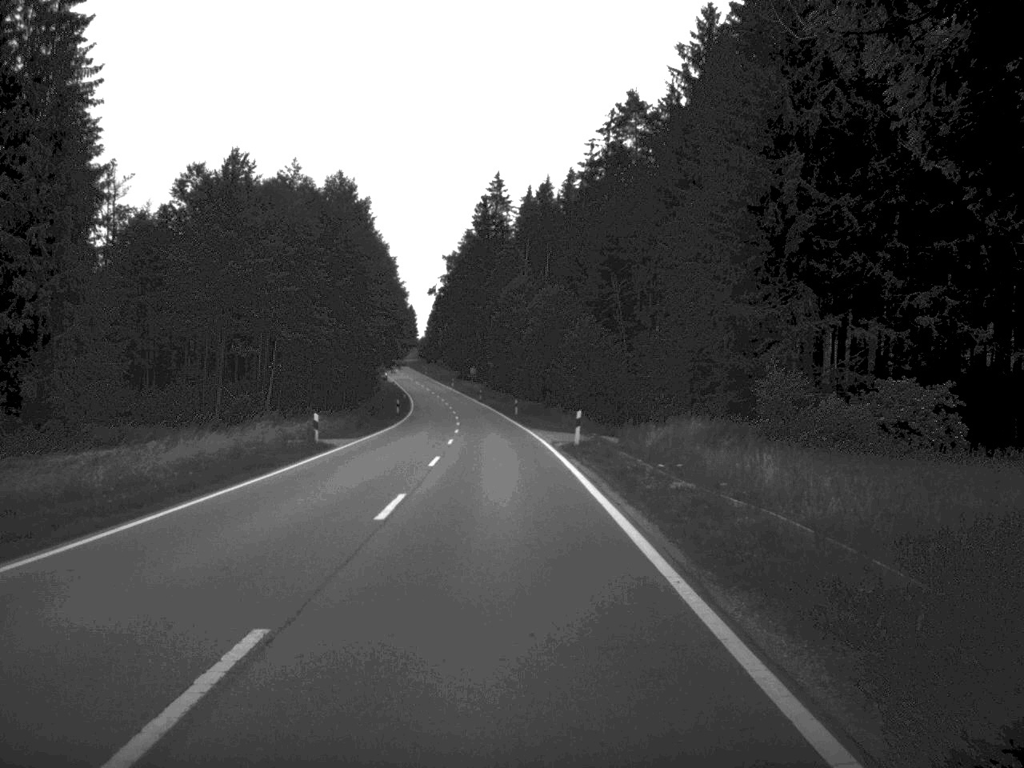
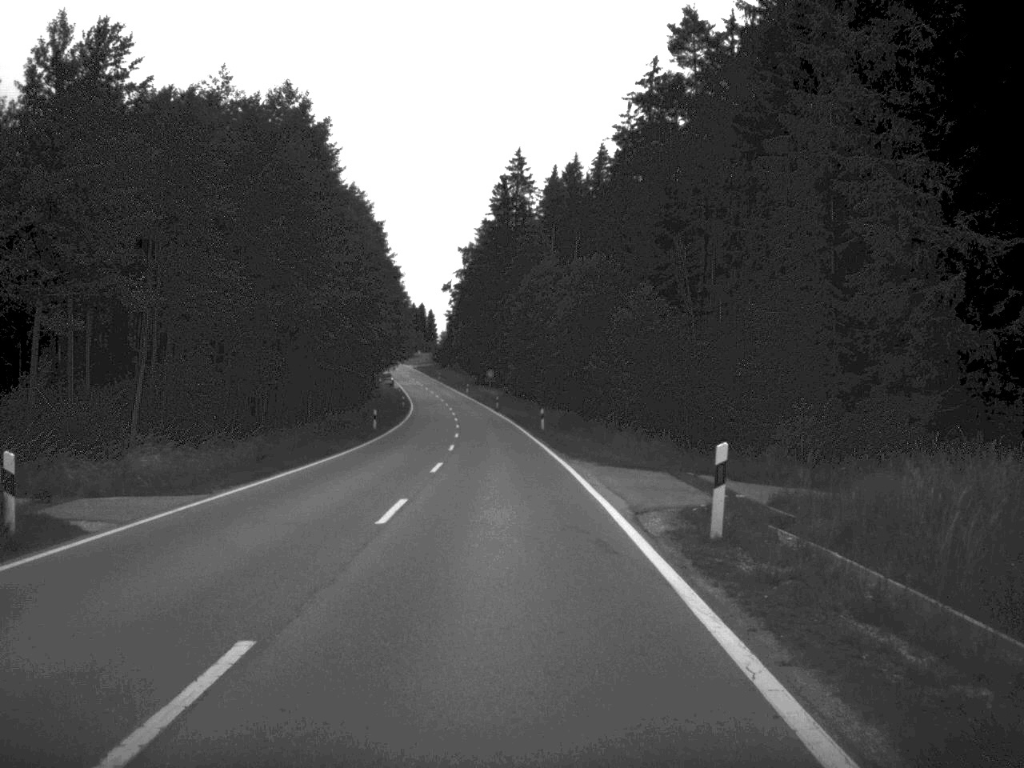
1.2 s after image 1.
(-0.2, +24.0) m; -1°
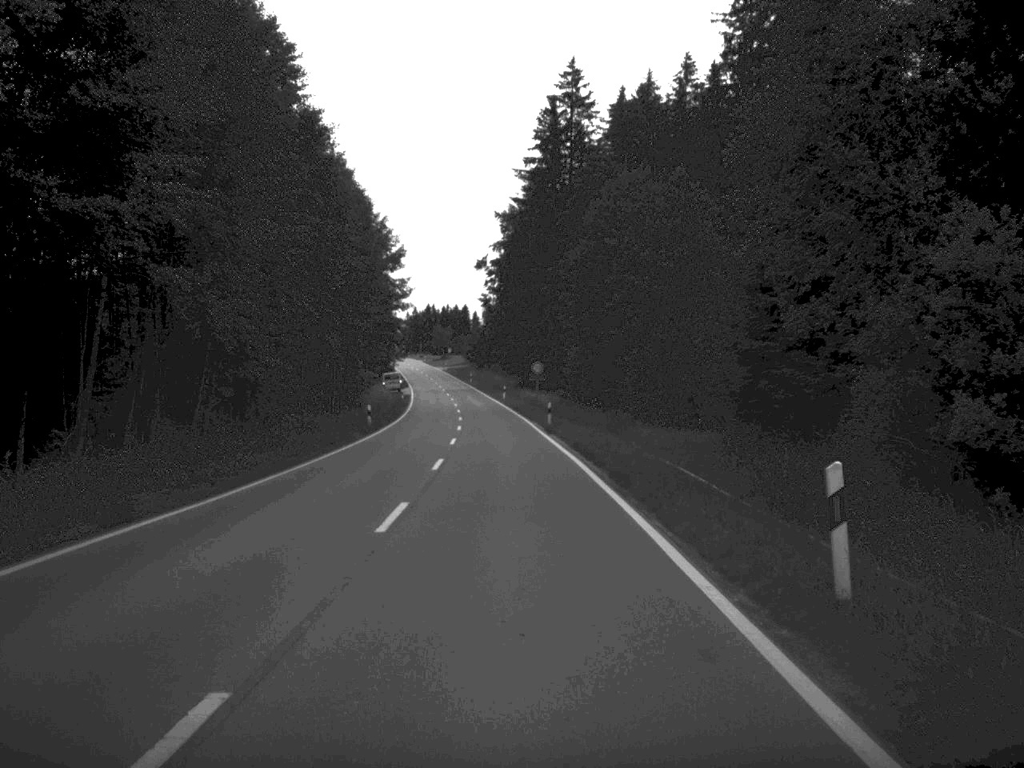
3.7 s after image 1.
(-1.1, +48.8) m; -2°
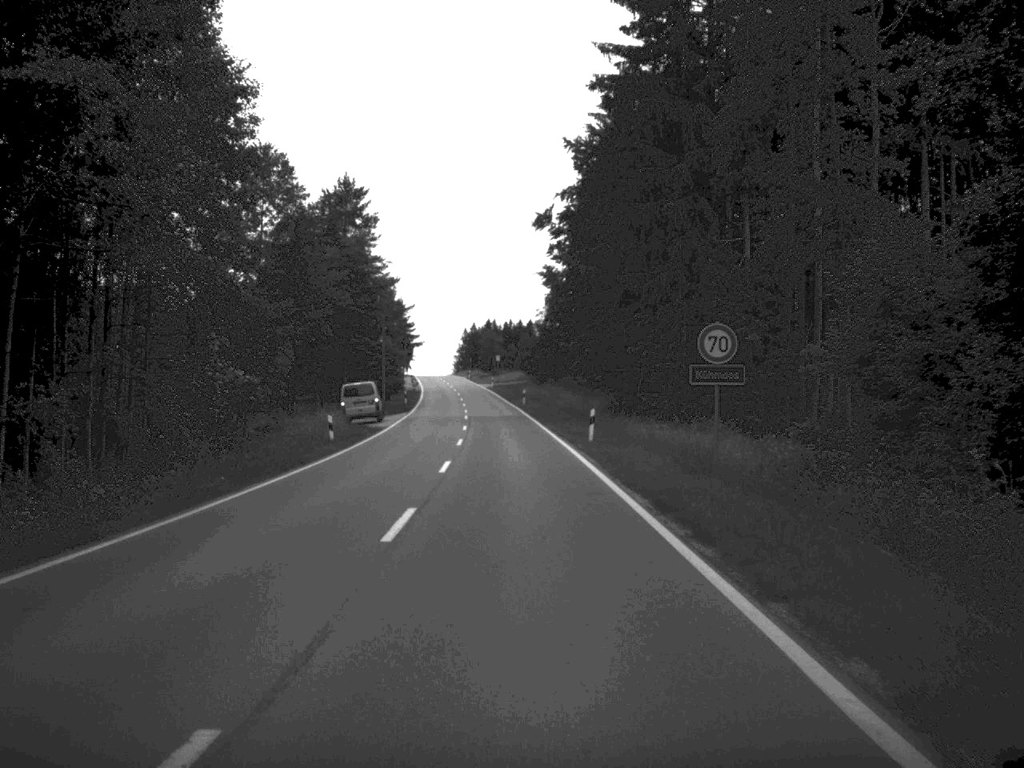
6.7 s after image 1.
(-1.6, +59.8) m; -3°
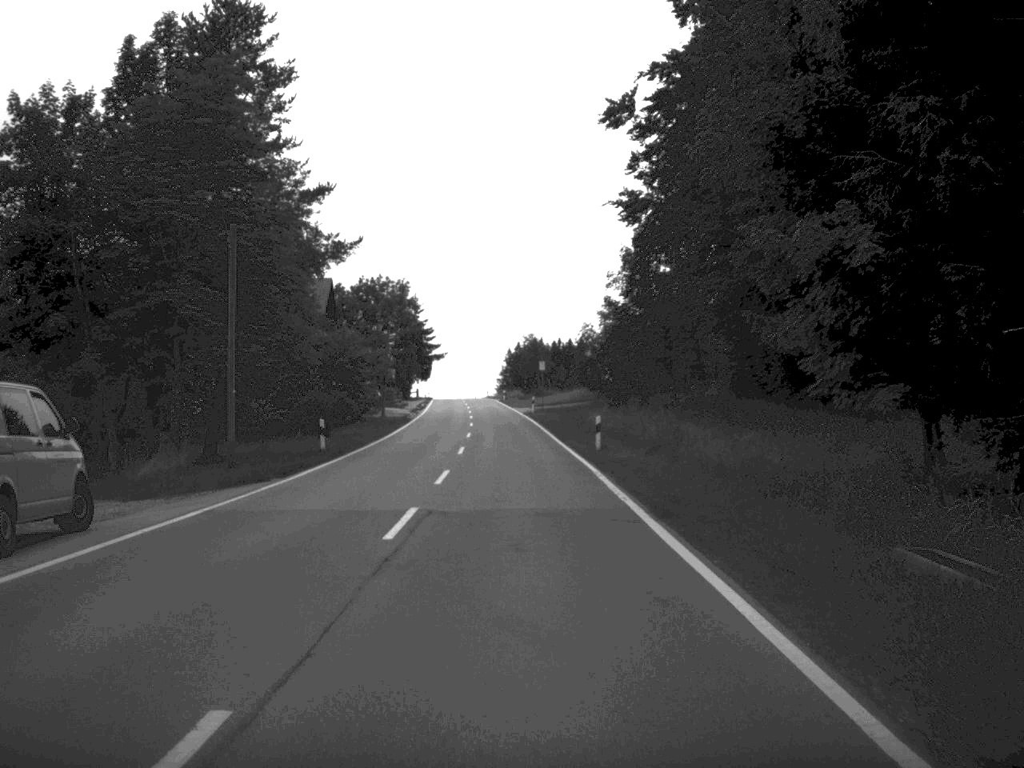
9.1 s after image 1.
(-0.7, +47.1) m; -2°
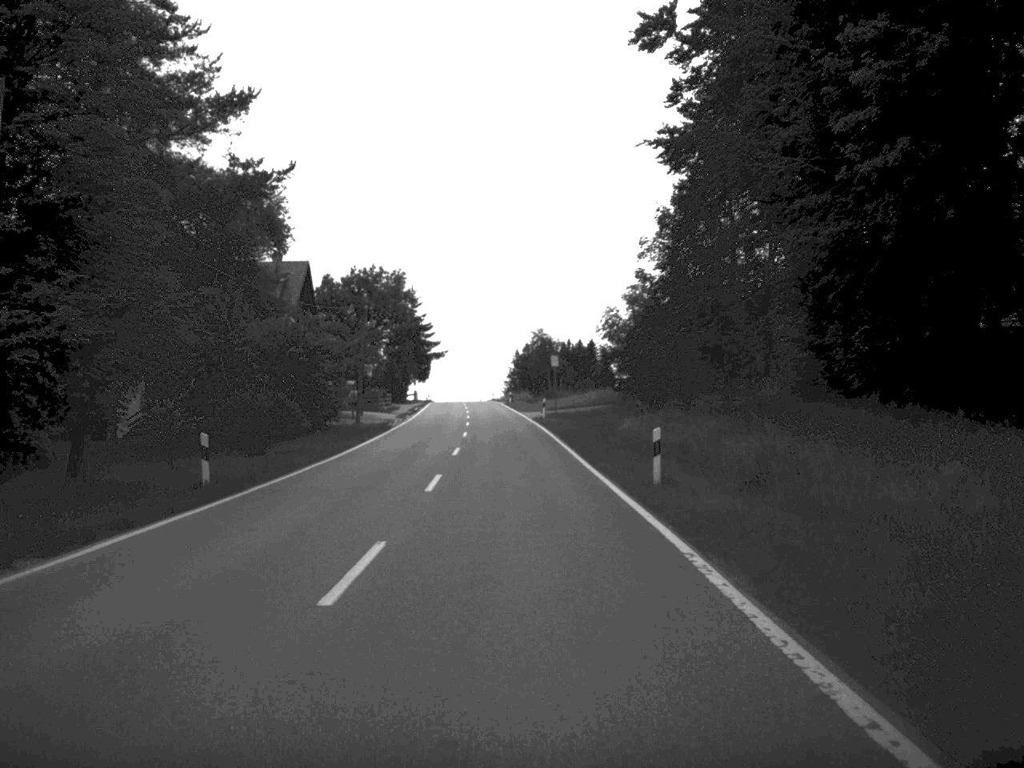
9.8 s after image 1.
(0.0, +13.9) m; 0°
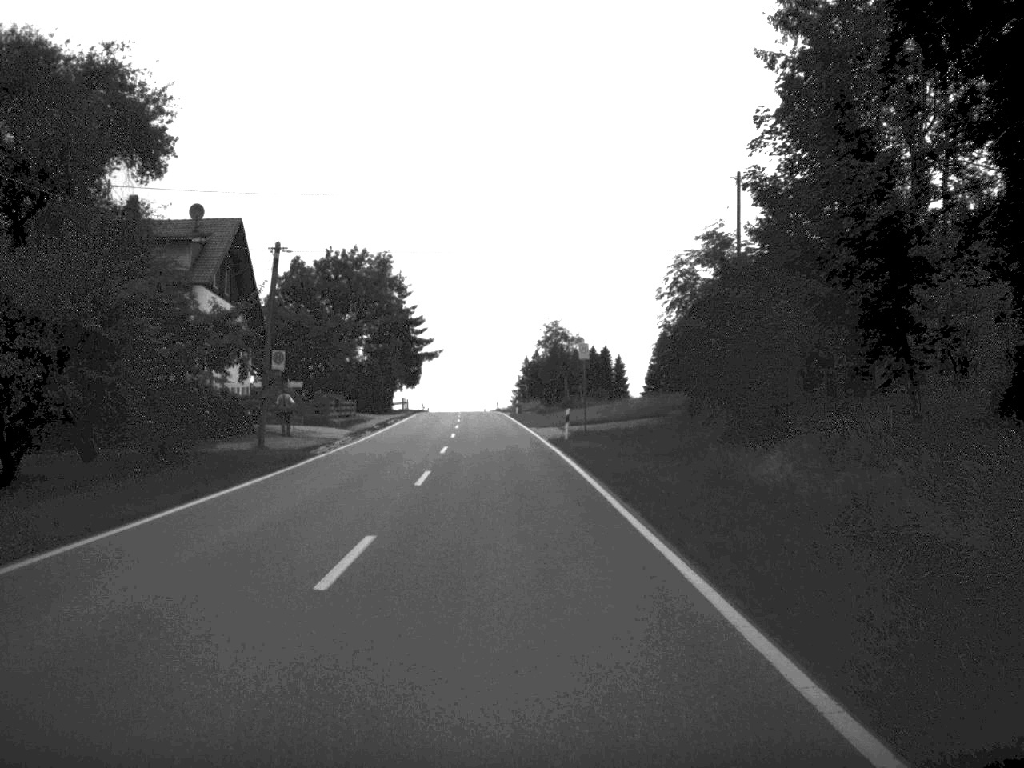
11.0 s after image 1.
(-0.1, +22.8) m; 0°
